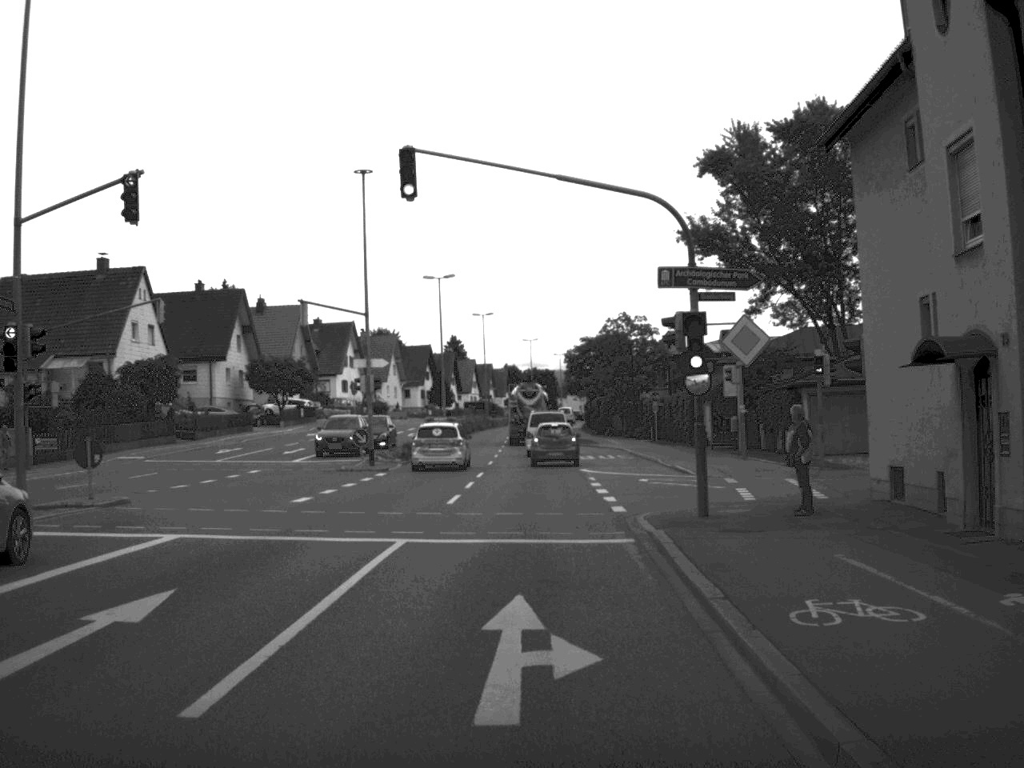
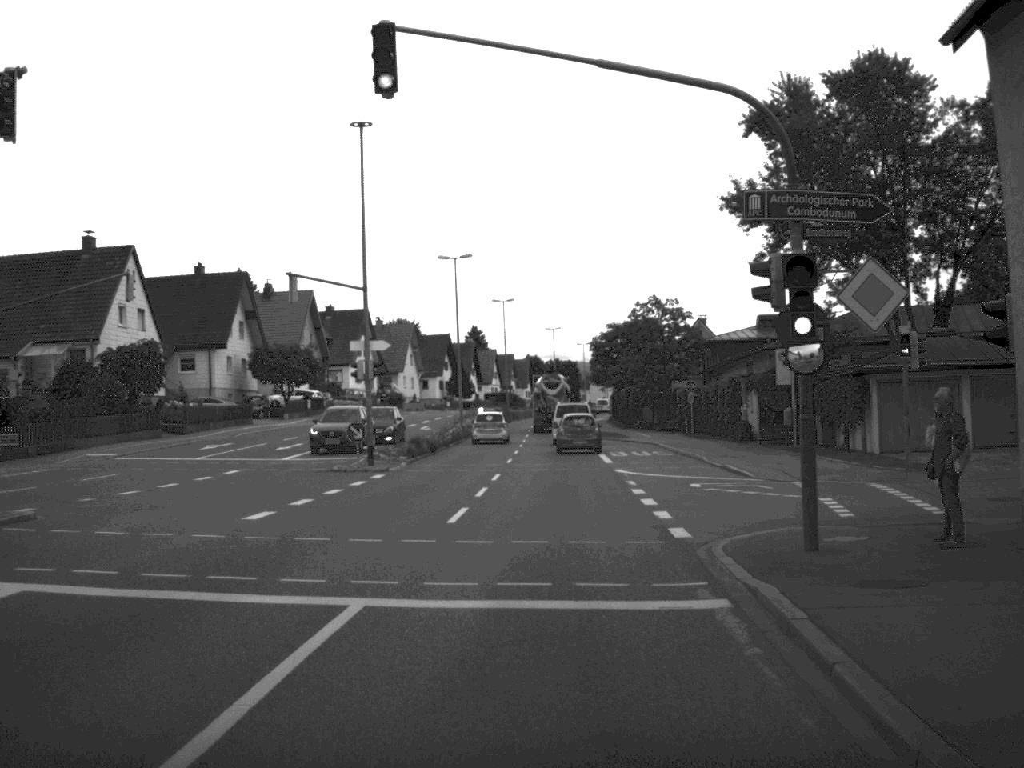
(-0.1, +6.2) m; -1°
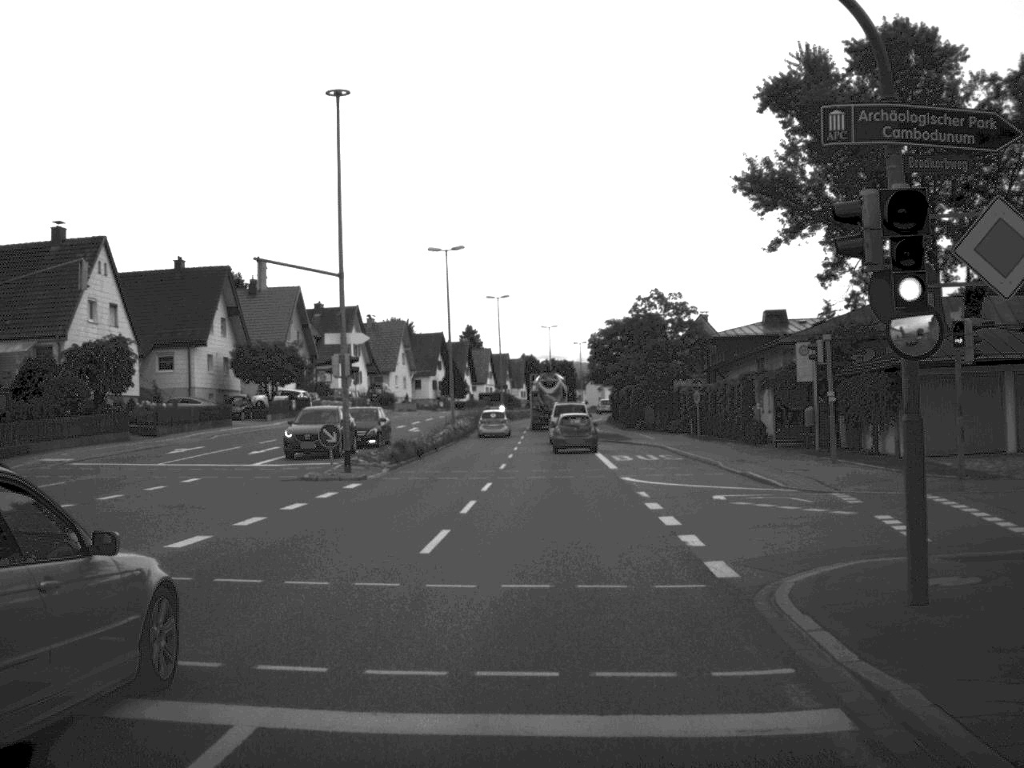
(0.0, +3.8) m; 0°
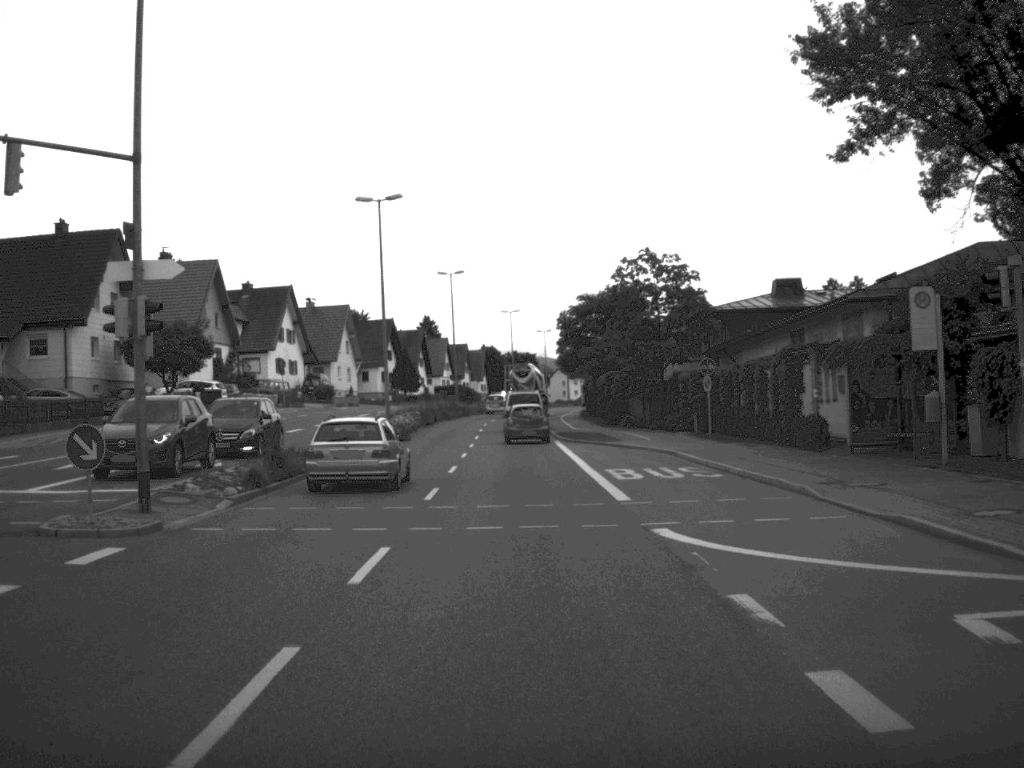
(+0.2, +15.4) m; +2°
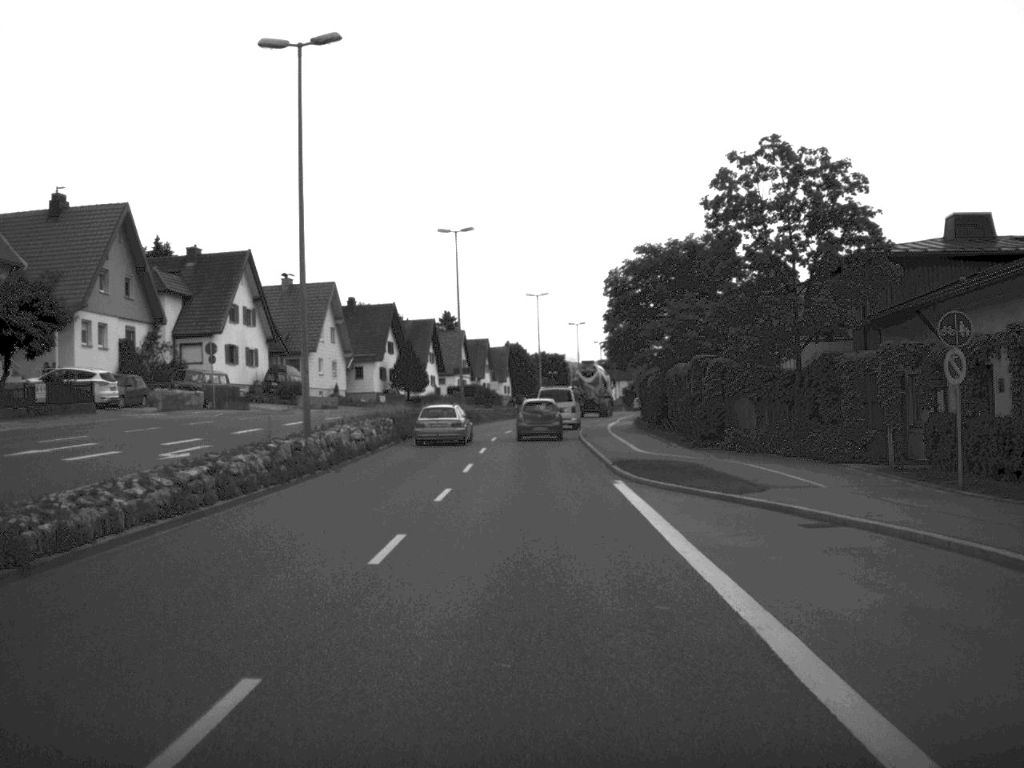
(-0.1, +25.3) m; -1°
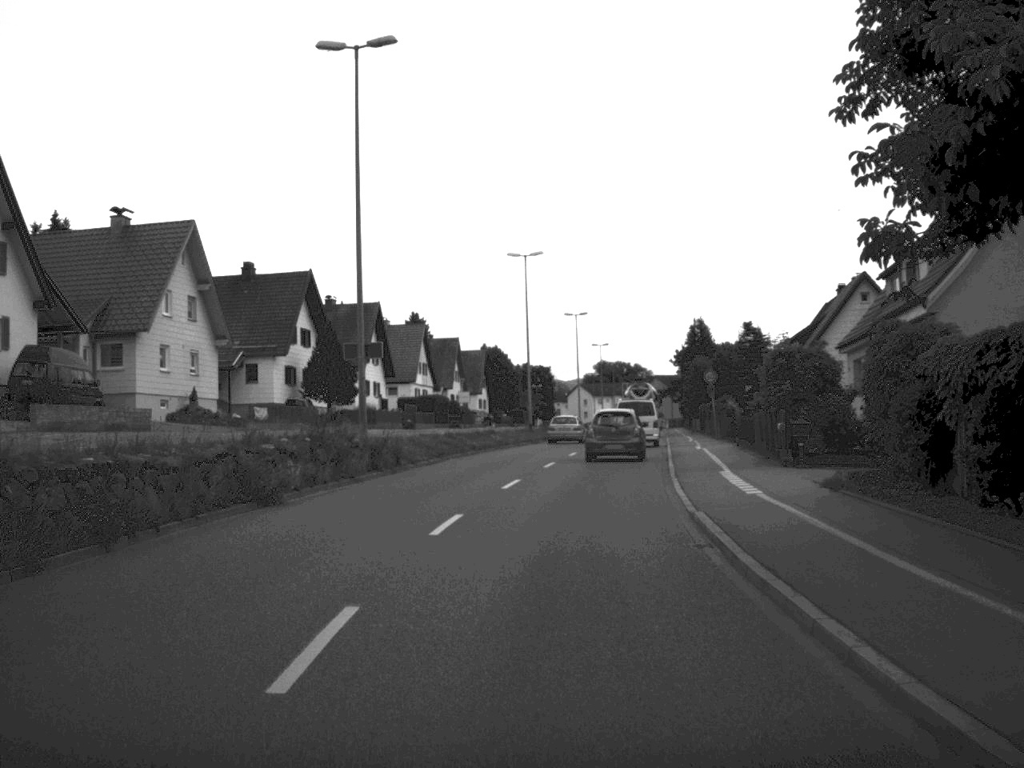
(-0.1, +39.6) m; +1°
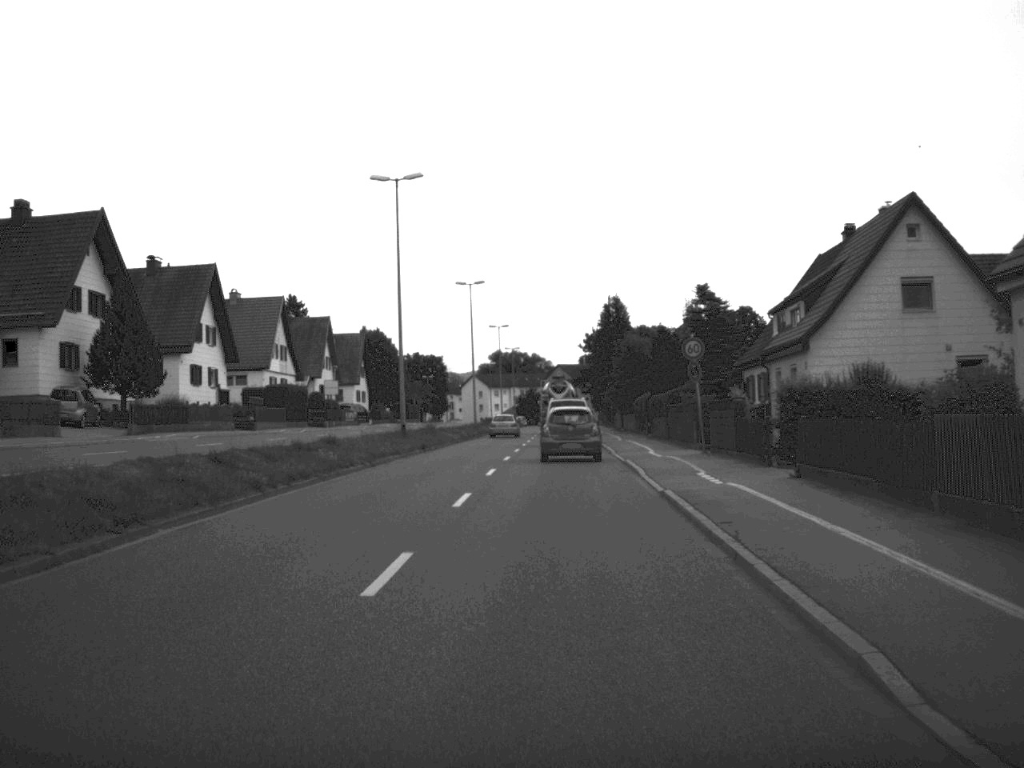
(+0.8, +22.8) m; +5°
